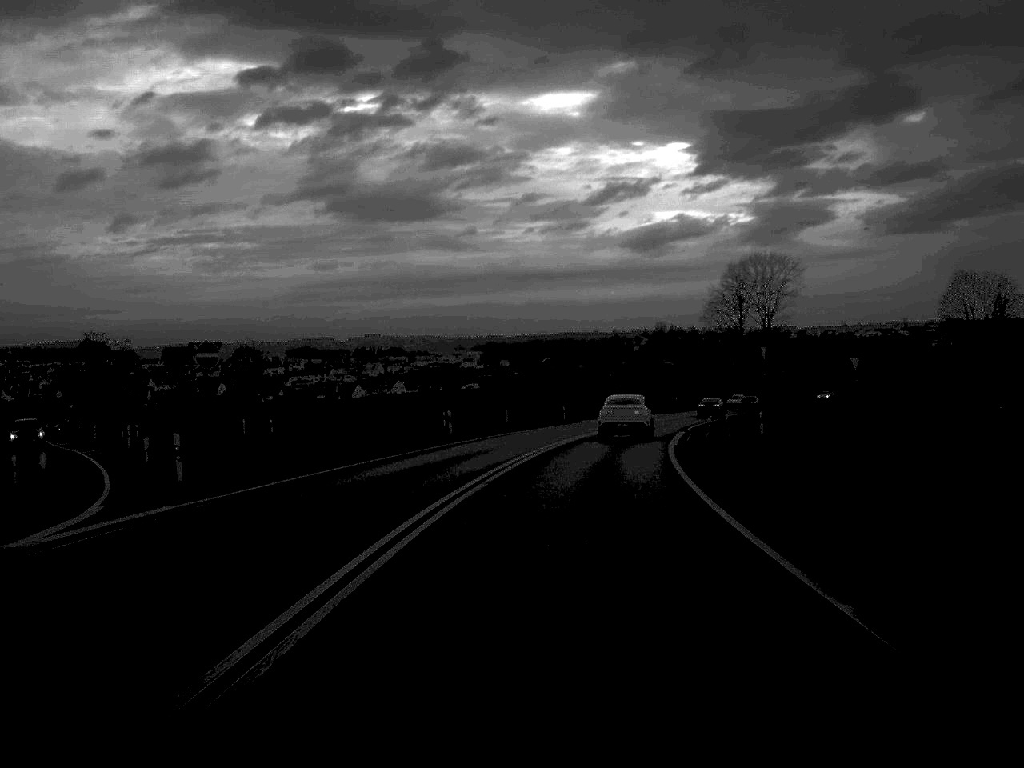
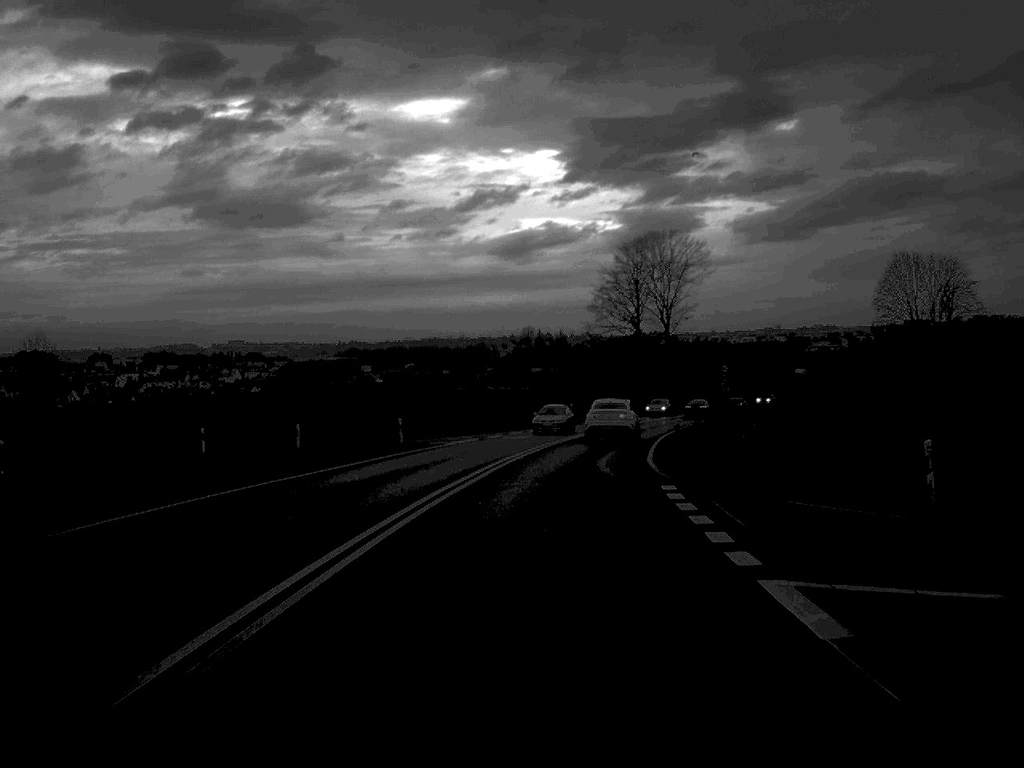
(+2.0, +35.1) m; +6°
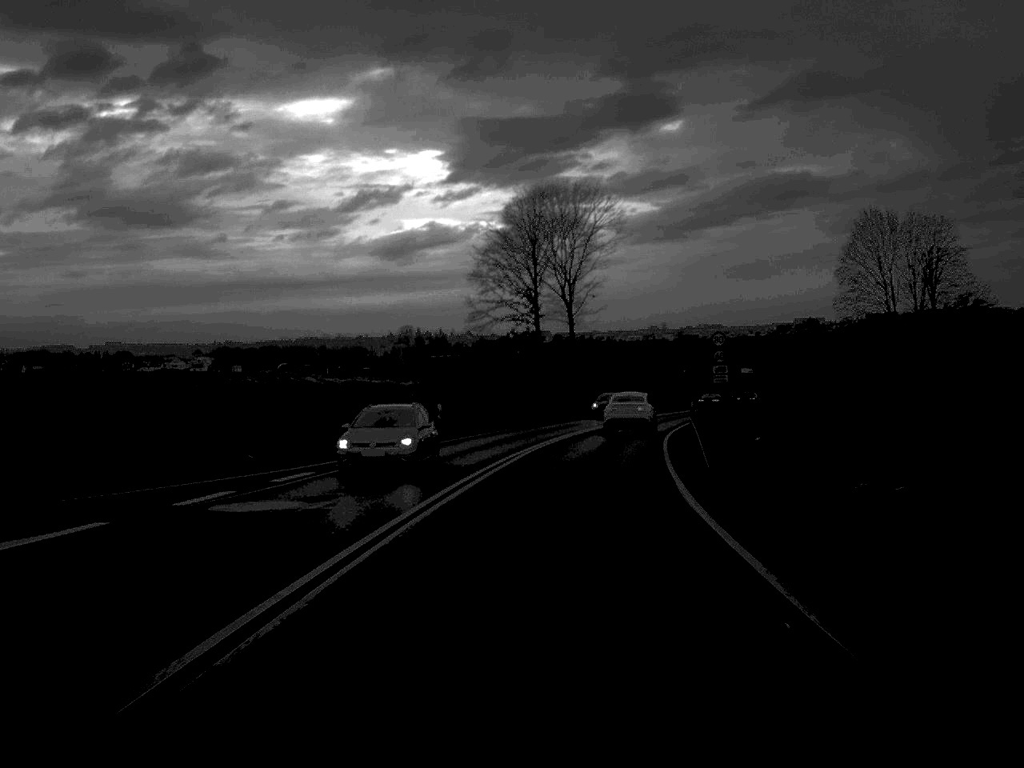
(+1.8, +38.5) m; +5°
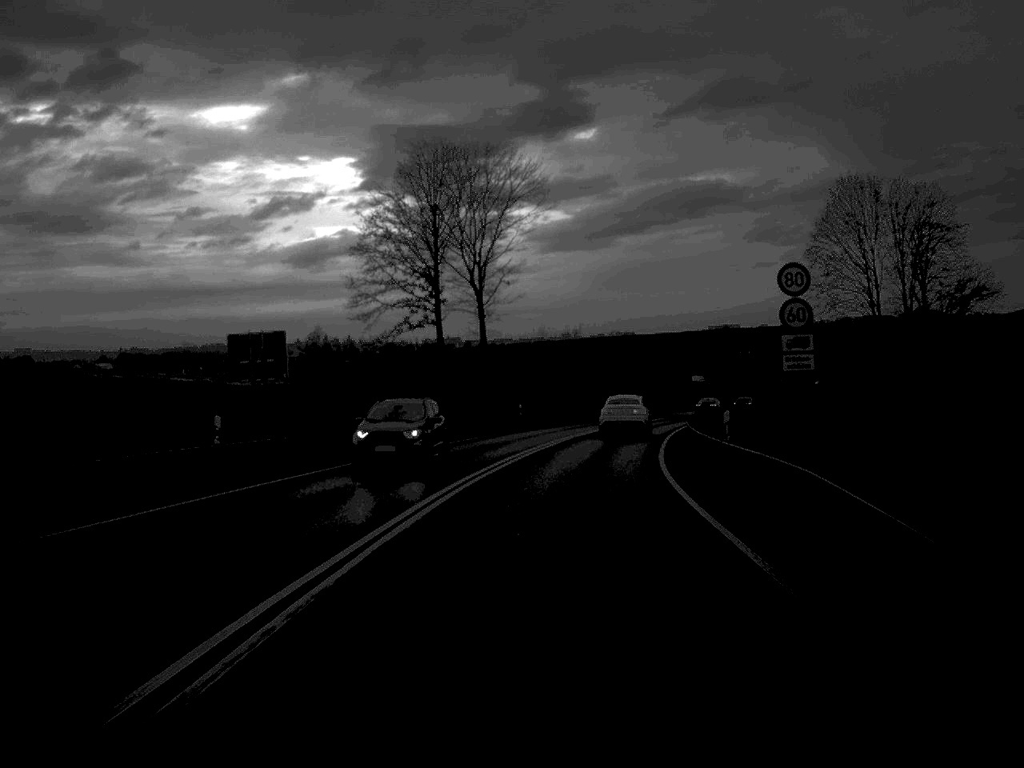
(+0.9, +24.9) m; +4°
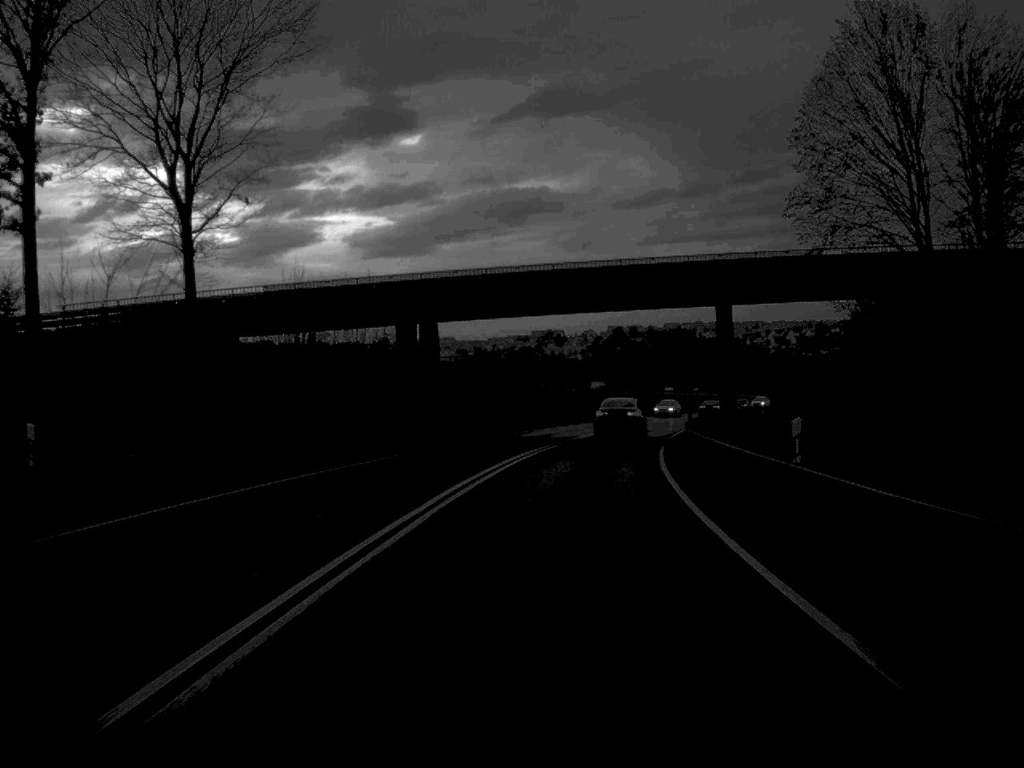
(+3.7, +52.2) m; +8°
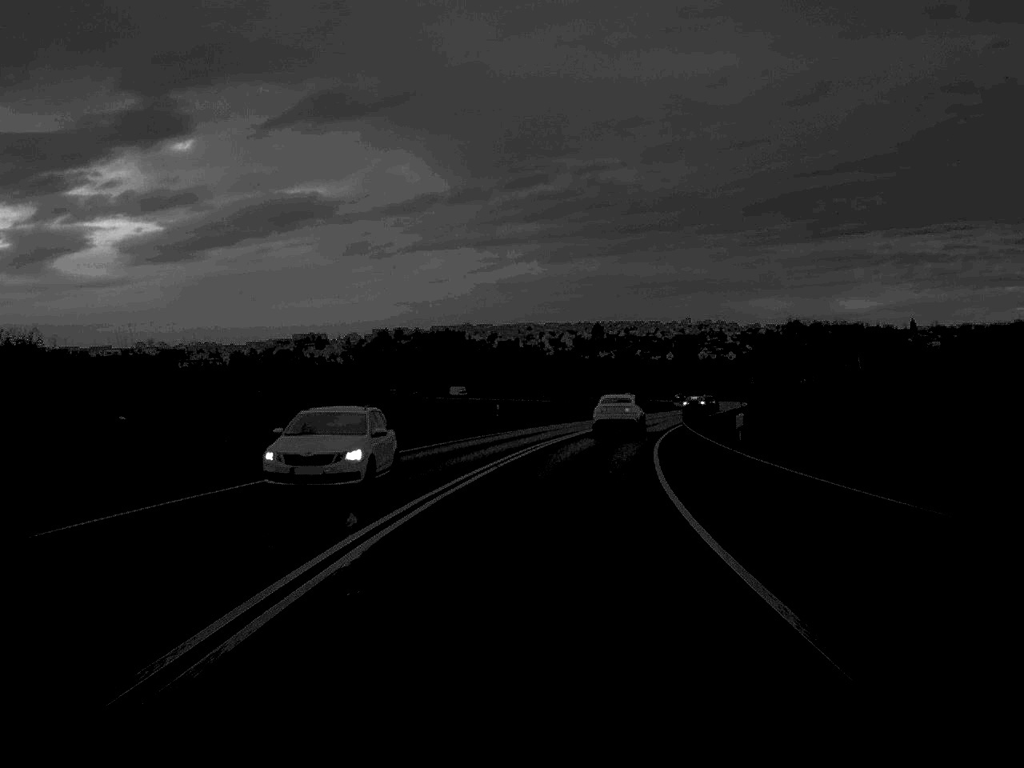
(+5.9, +65.0) m; +10°
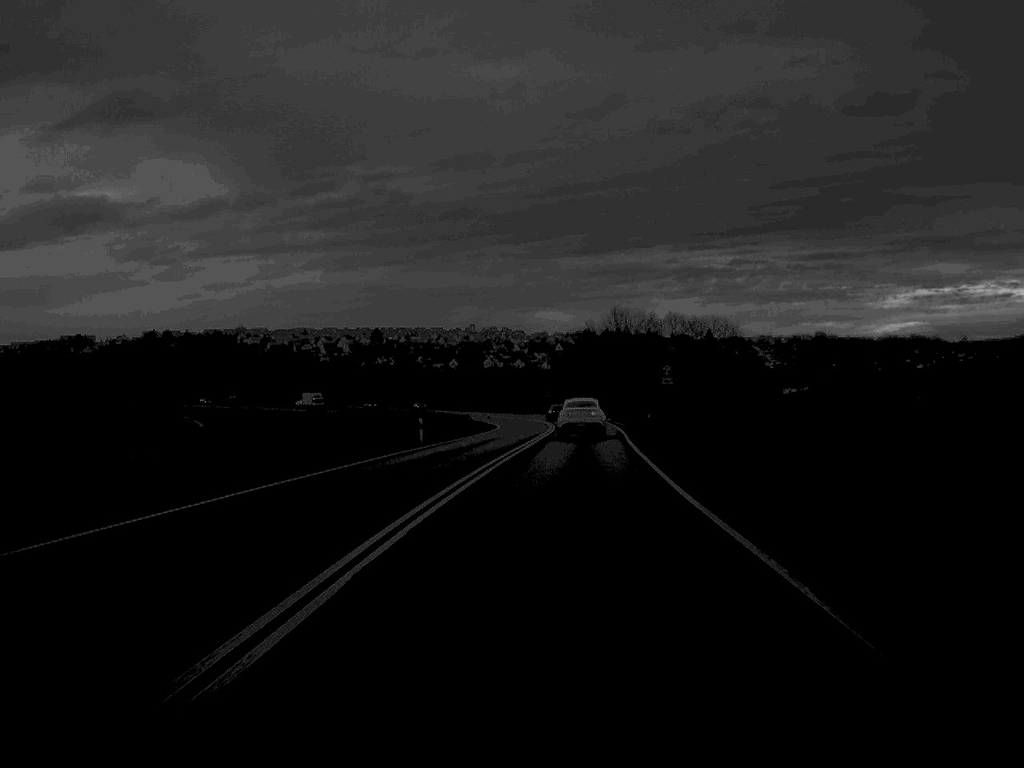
(+5.6, +65.6) m; +10°
